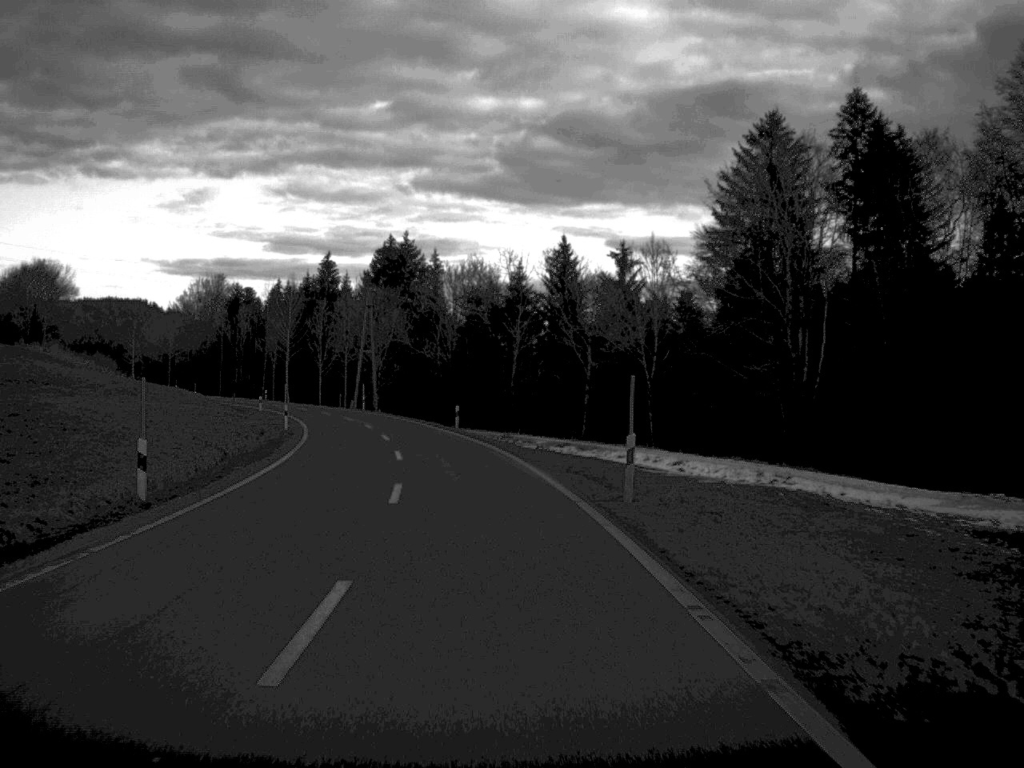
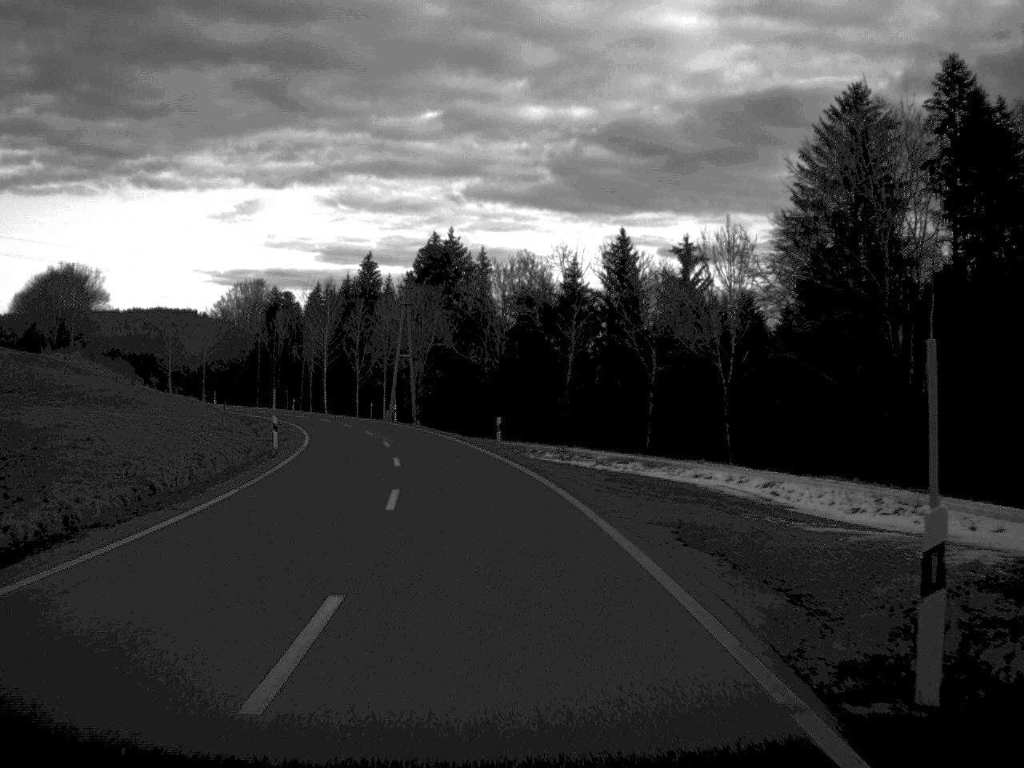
(-0.3, +12.6) m; -2°
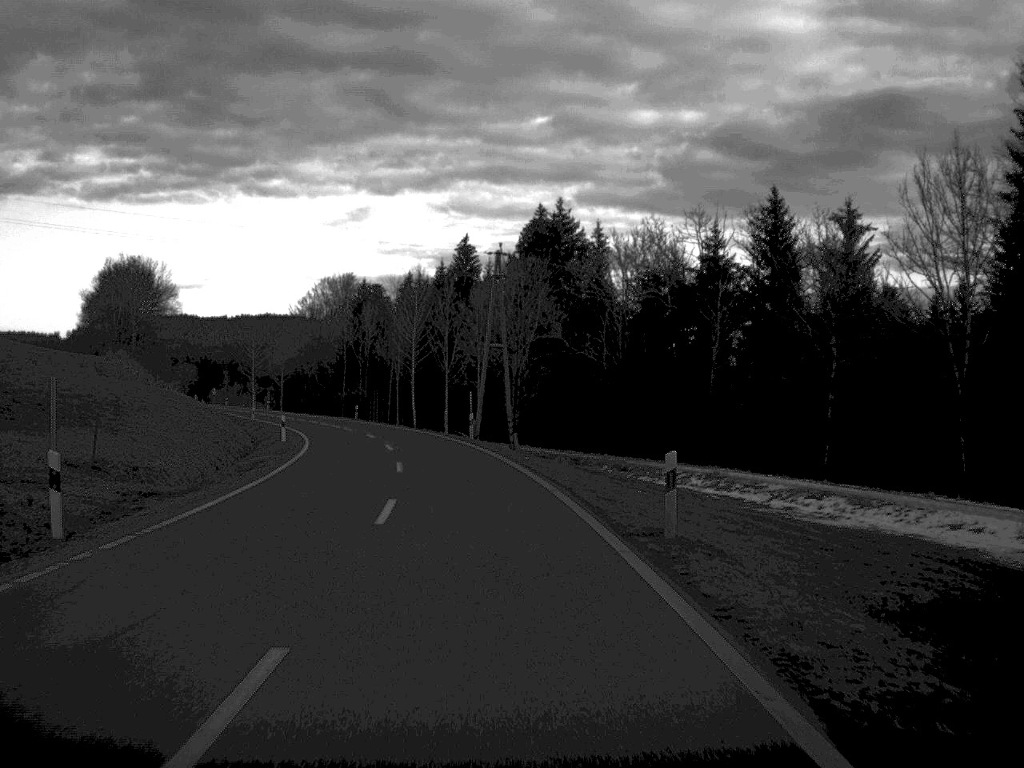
(-1.2, +26.5) m; -5°
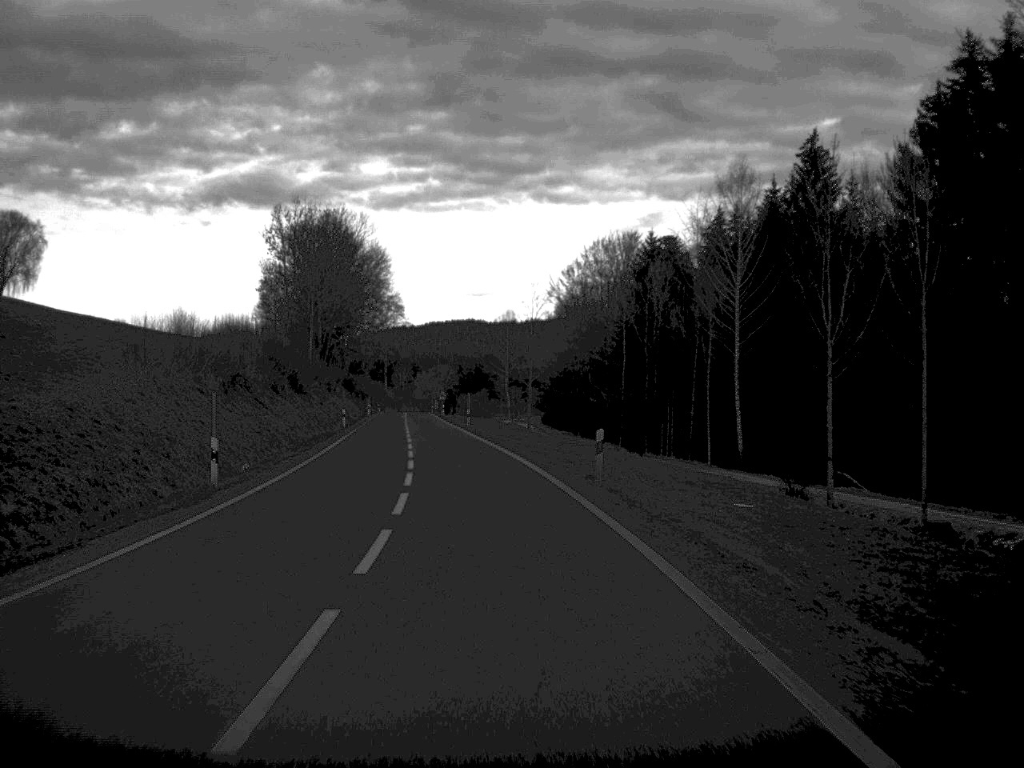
(-7.4, +64.4) m; -13°
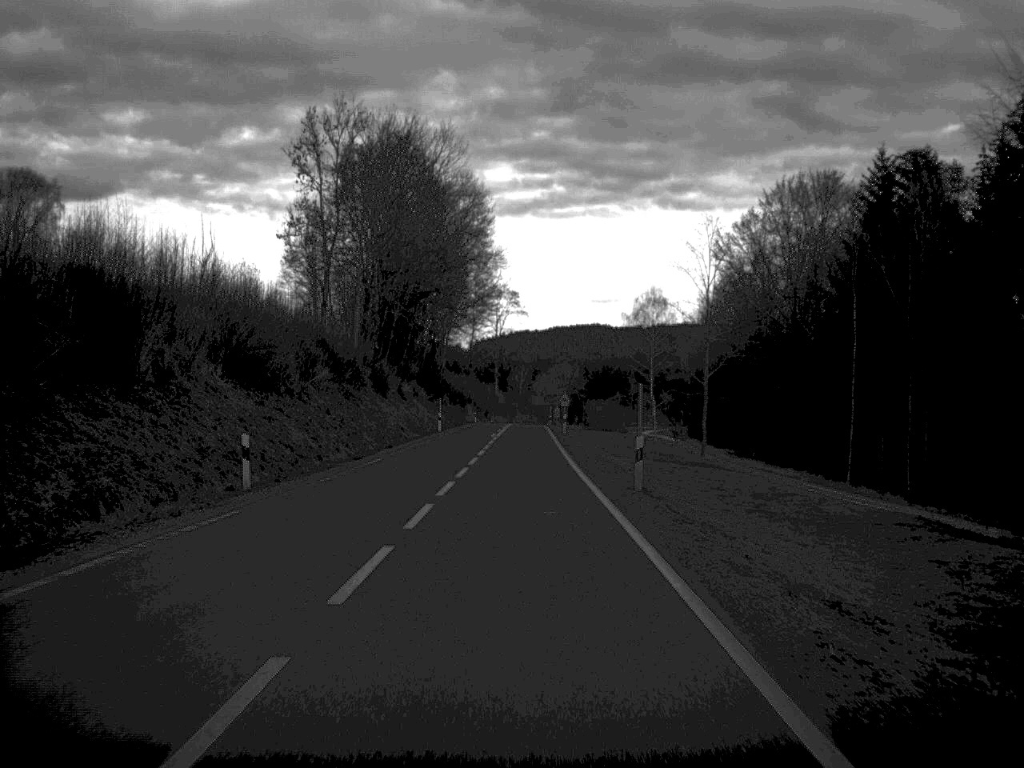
(-2.9, +50.6) m; -5°
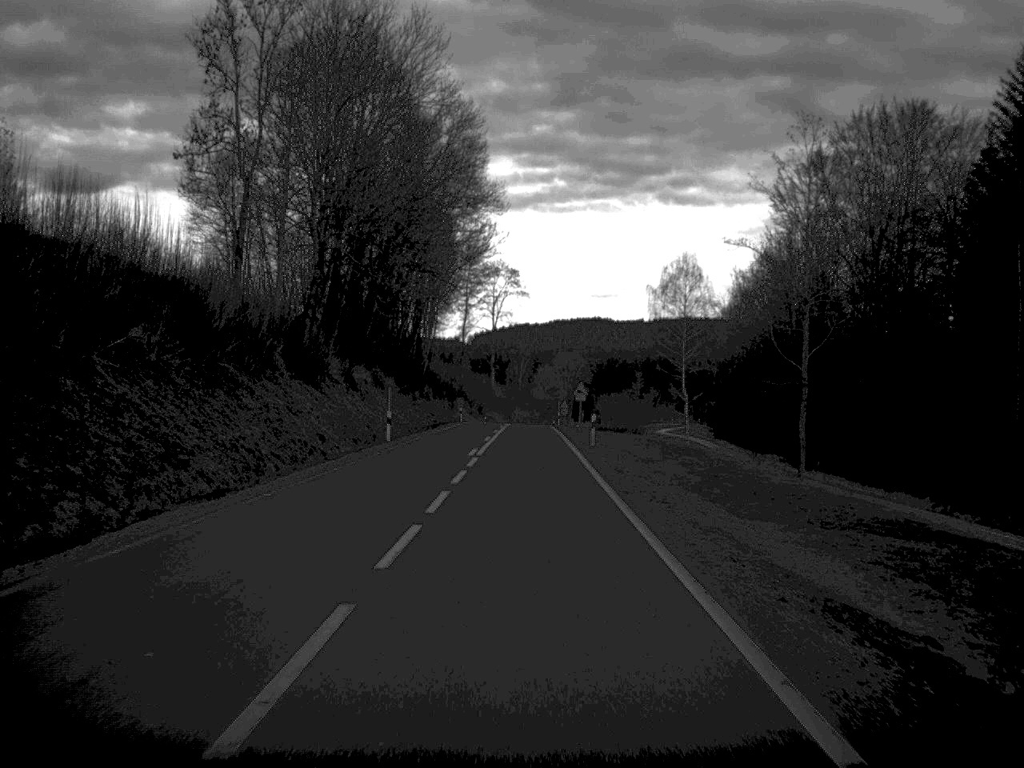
(-0.1, +28.6) m; 0°
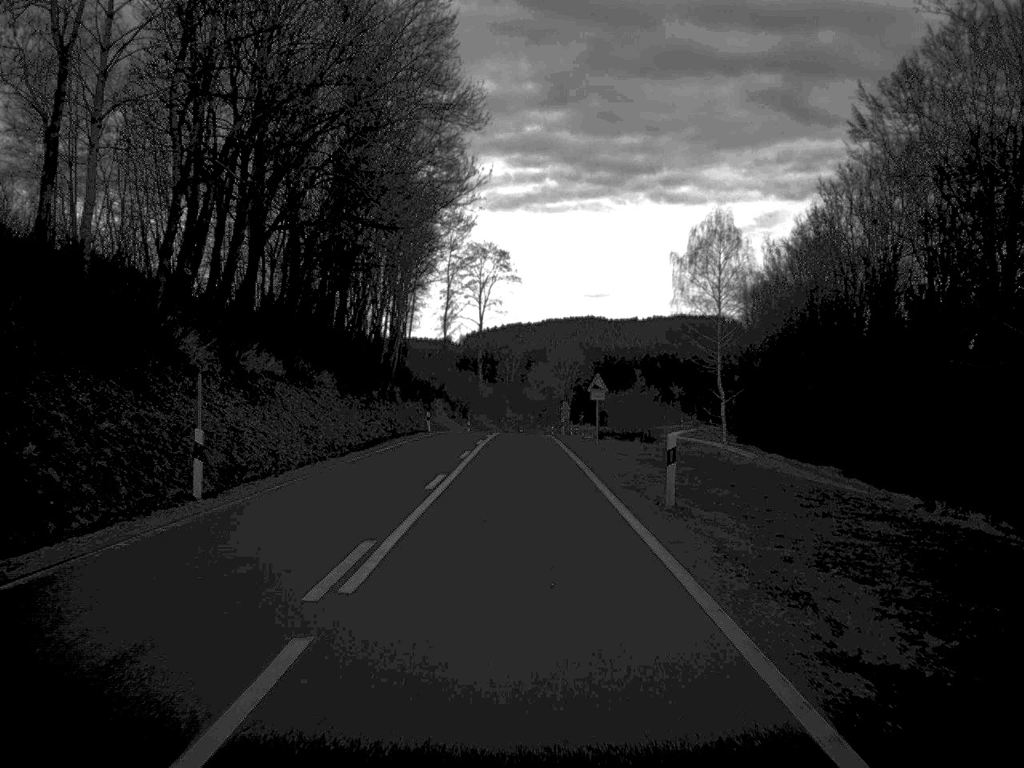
(+0.1, +25.6) m; 0°
